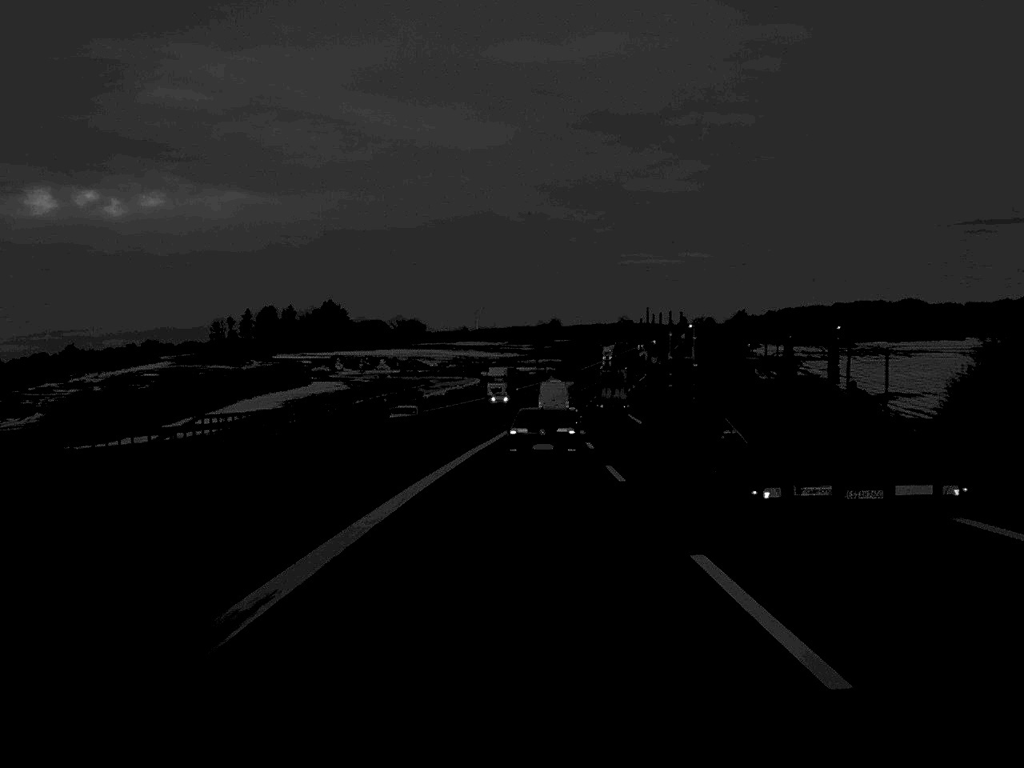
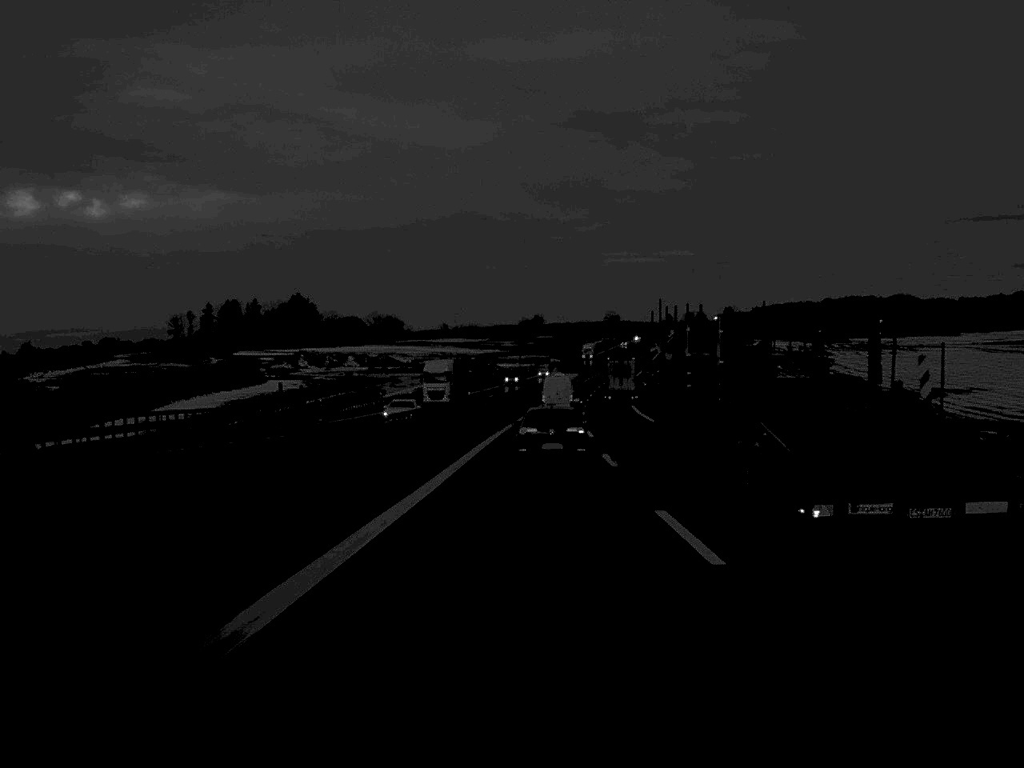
(+0.2, +30.5) m; +1°
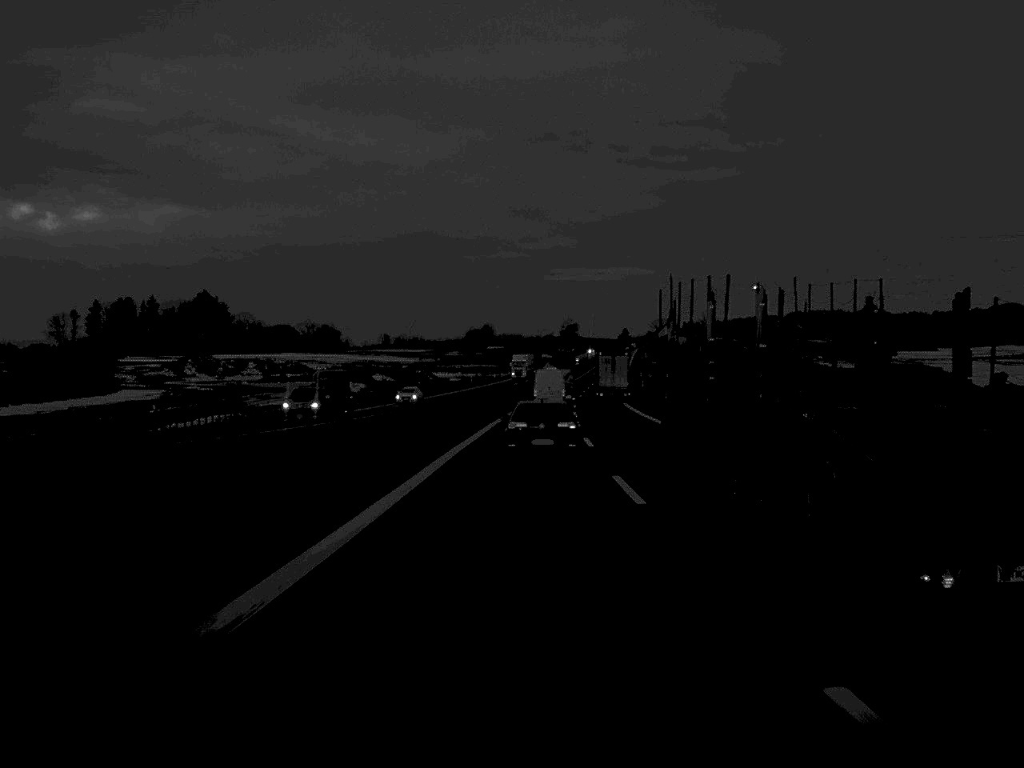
(+1.4, +65.0) m; +2°
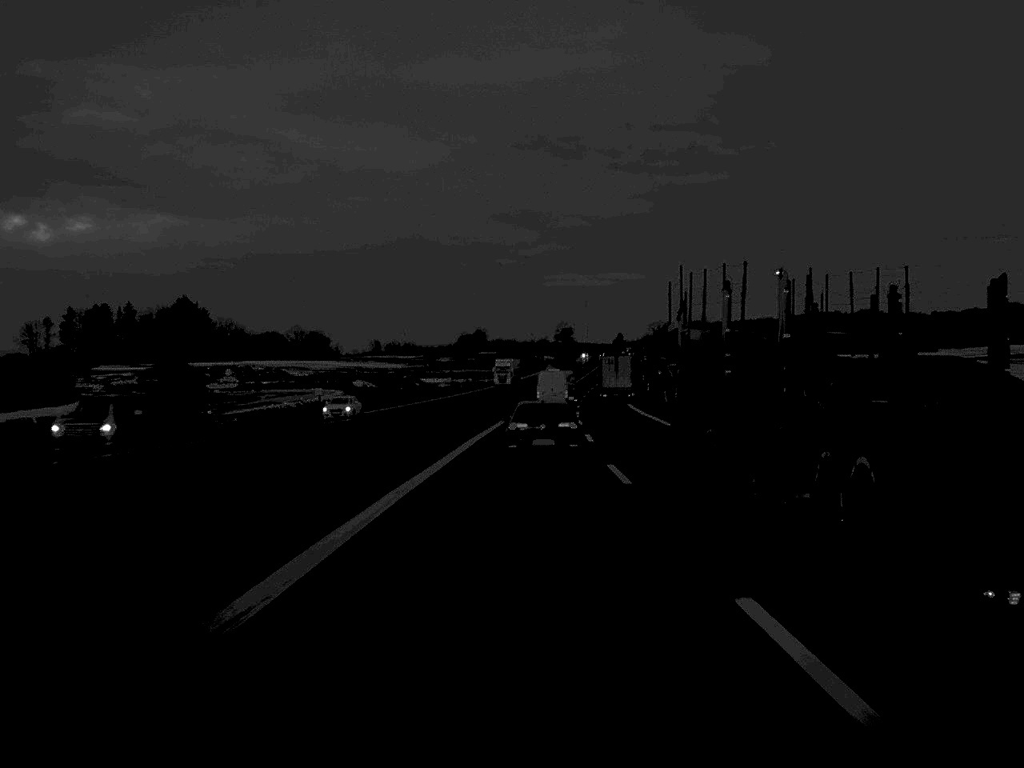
(0.0, +15.0) m; 0°
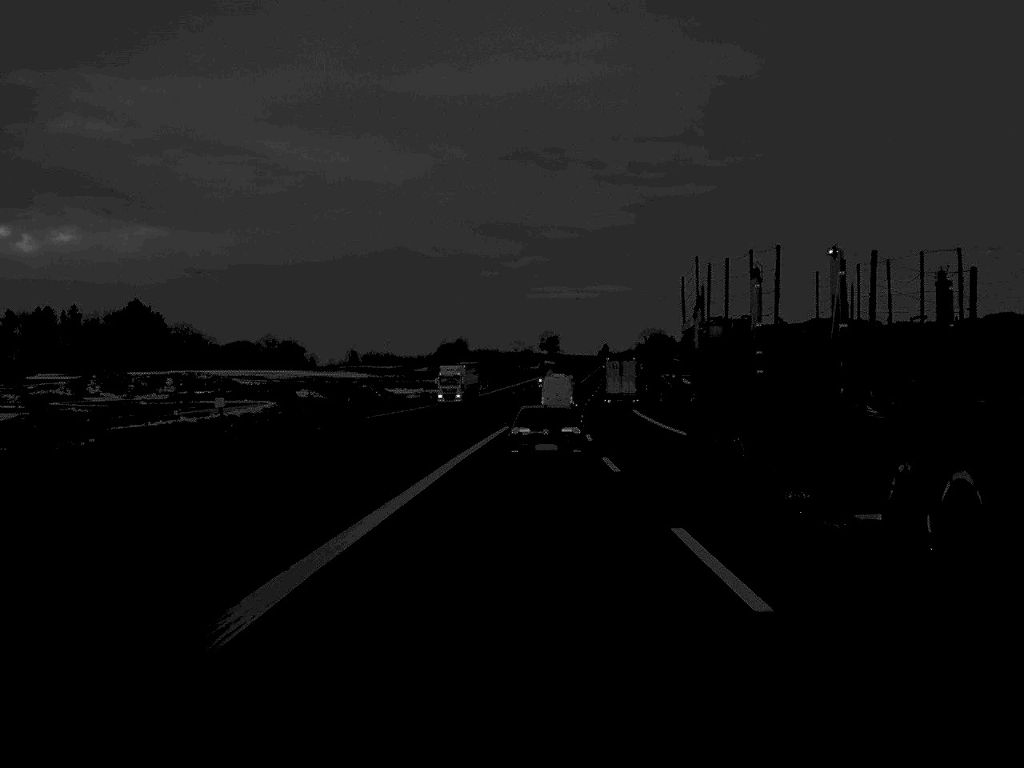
(+0.2, +30.5) m; +1°
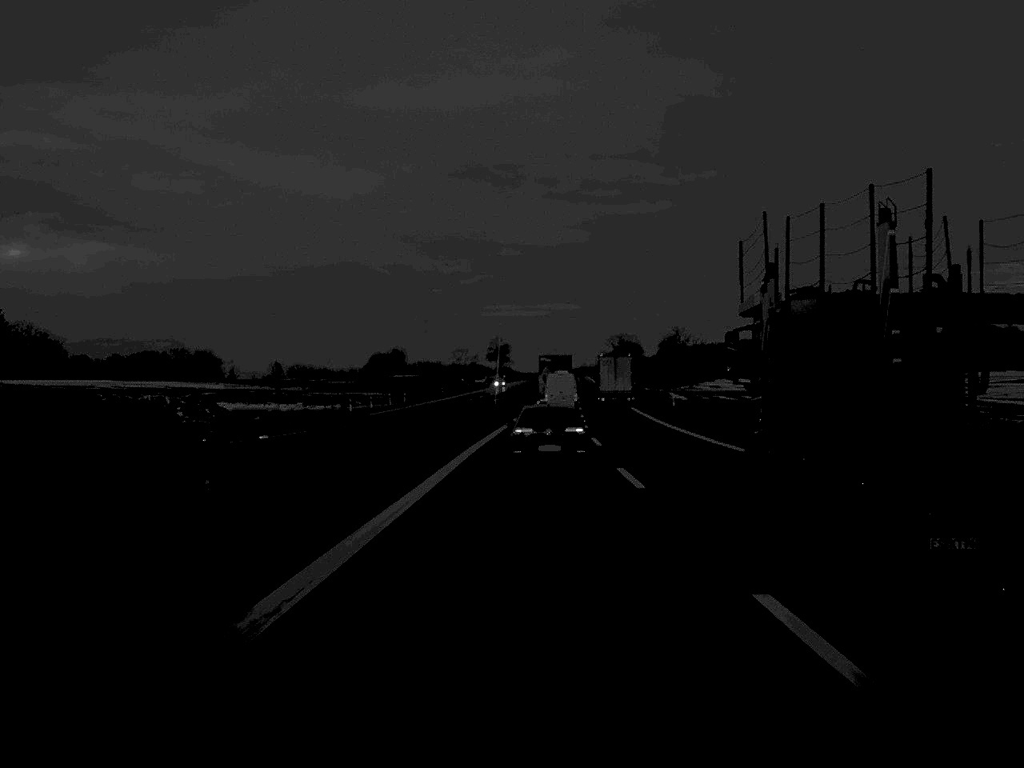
(+1.6, +76.9) m; +2°
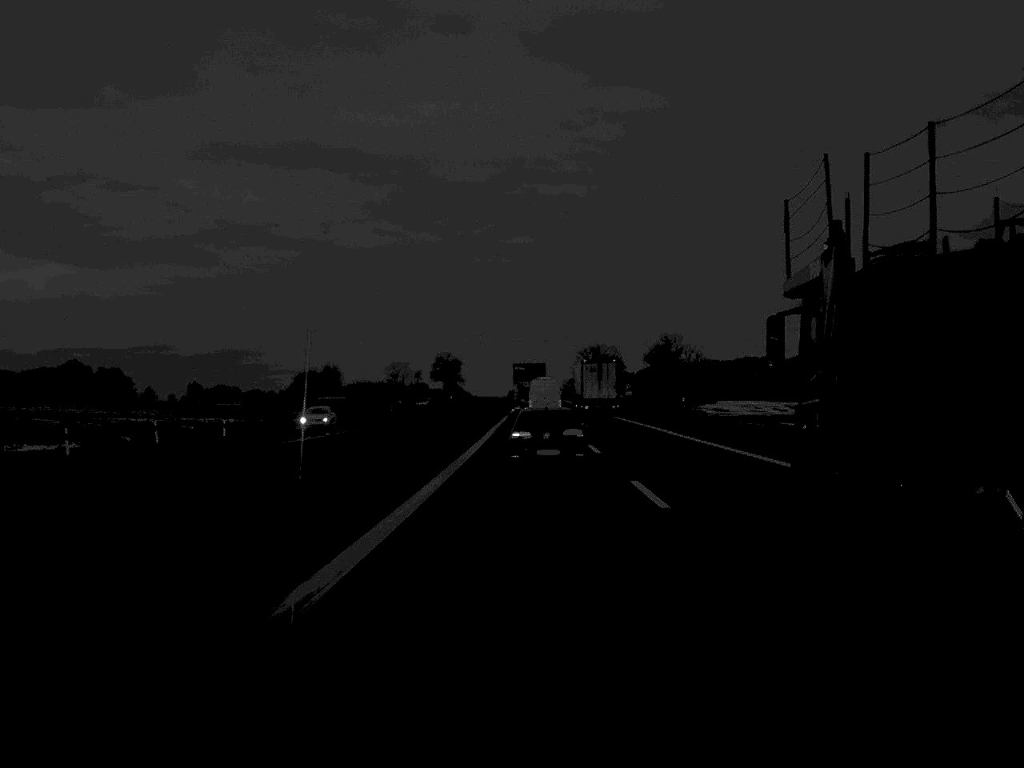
(+1.3, +75.3) m; +2°
